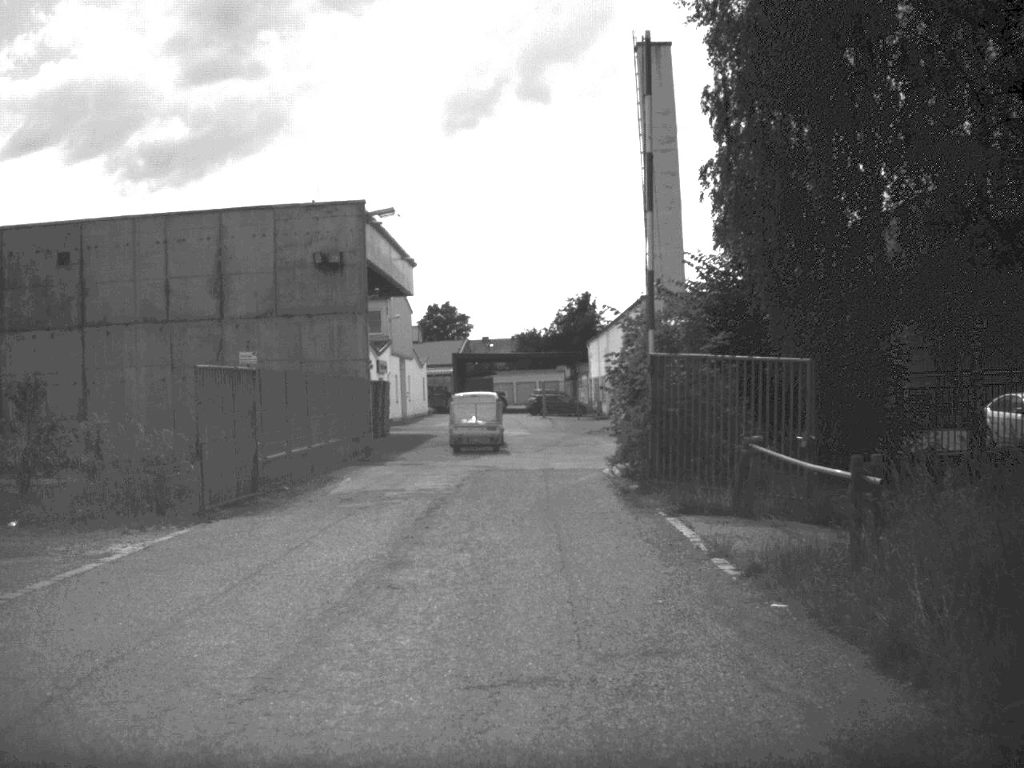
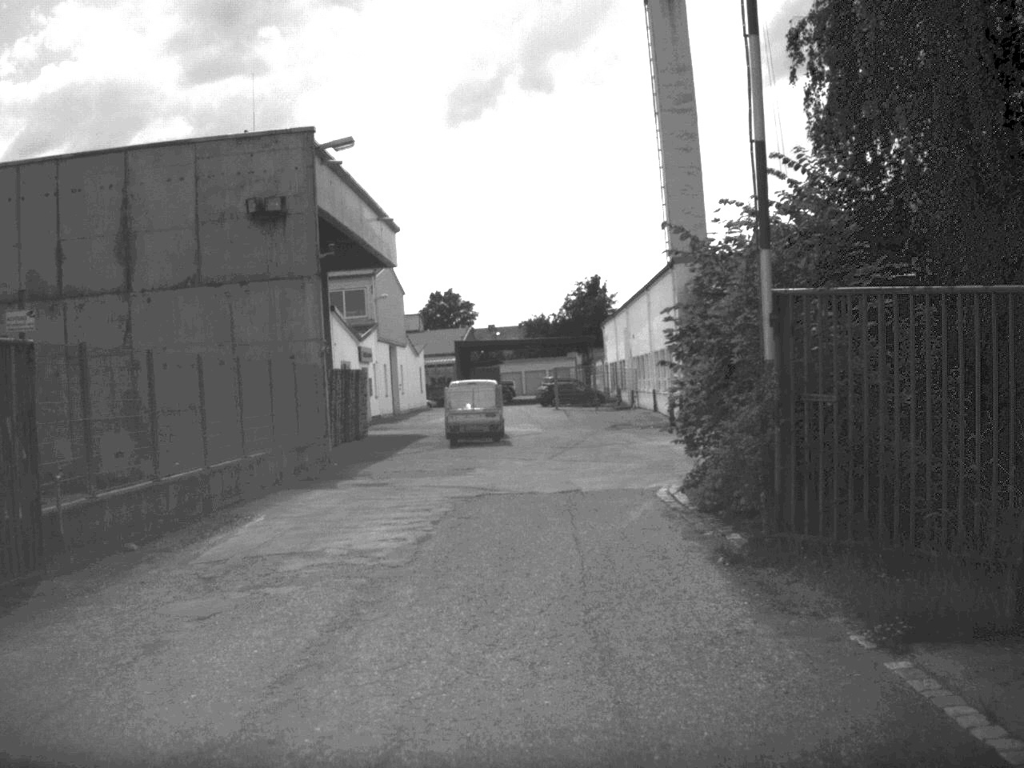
(0.0, +9.9) m; 0°
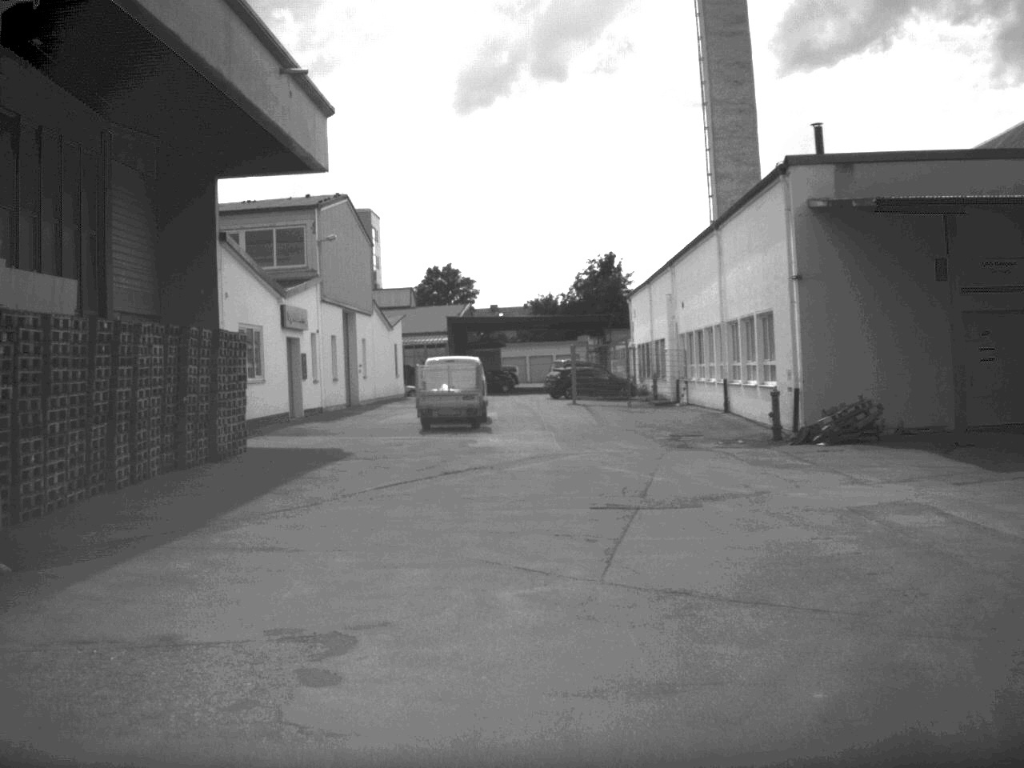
(-0.1, +18.6) m; 0°
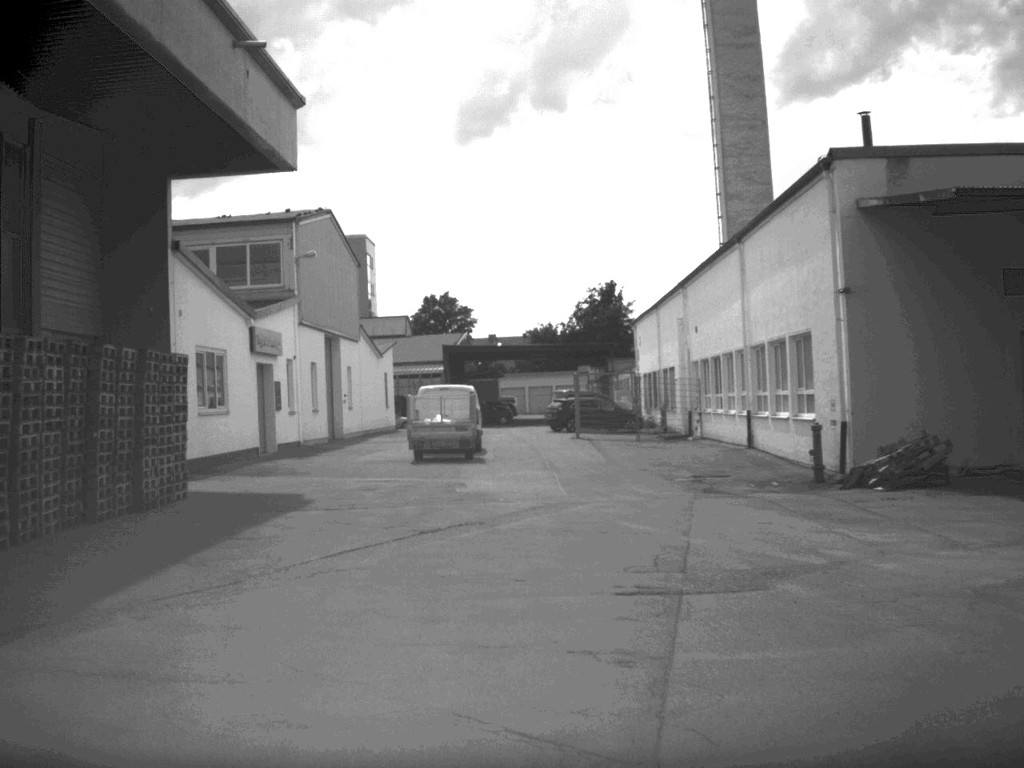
(0.0, +4.1) m; 0°
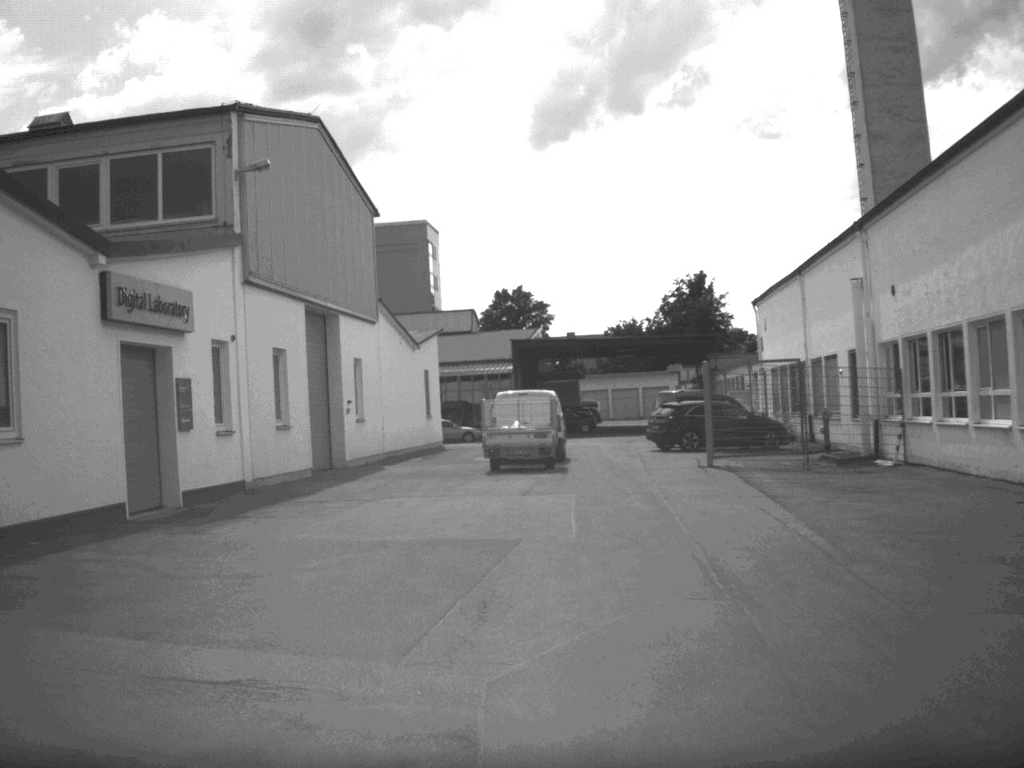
(-0.4, +16.2) m; -4°
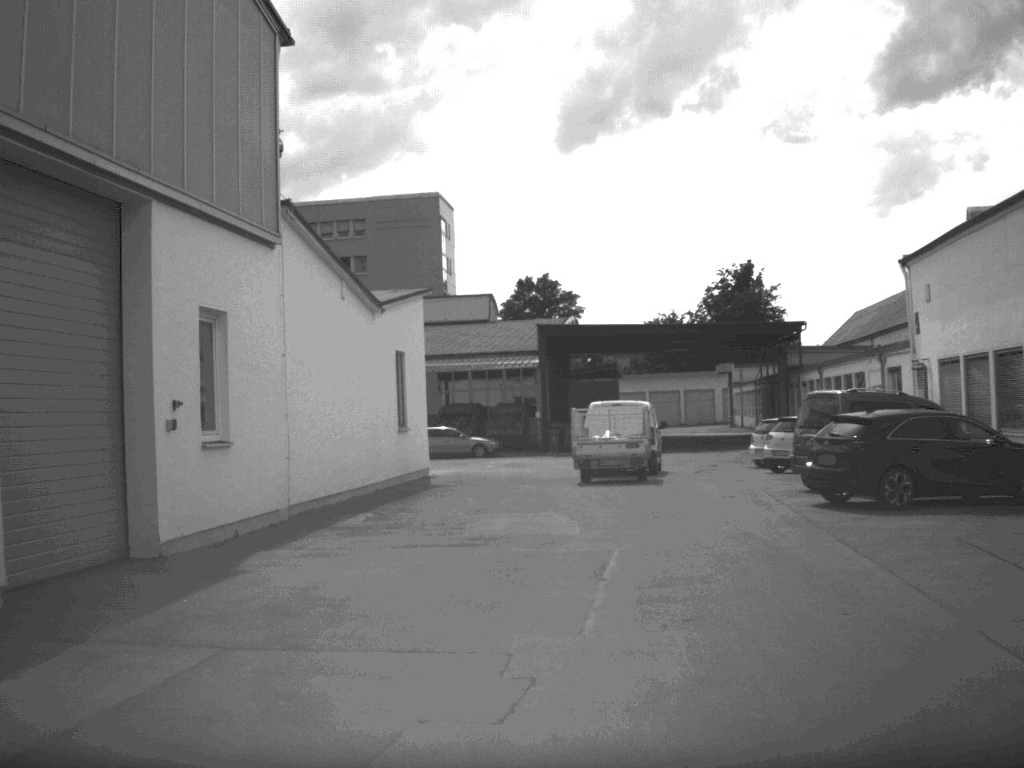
(-0.4, +17.9) m; -1°
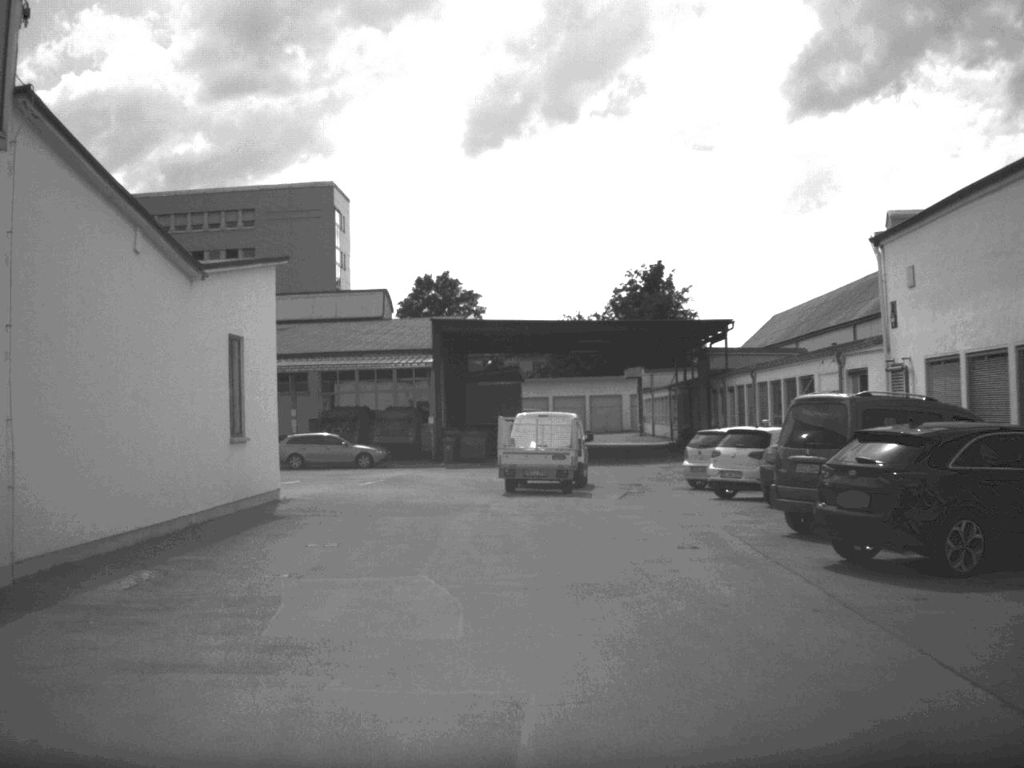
(+0.3, +6.7) m; +4°
